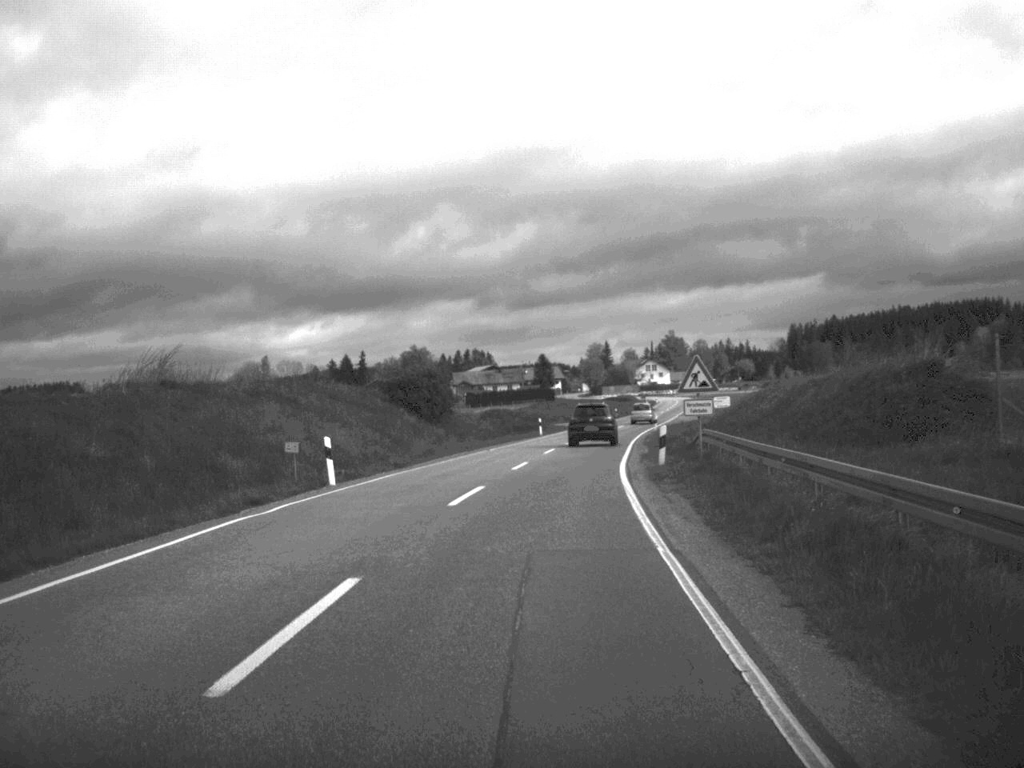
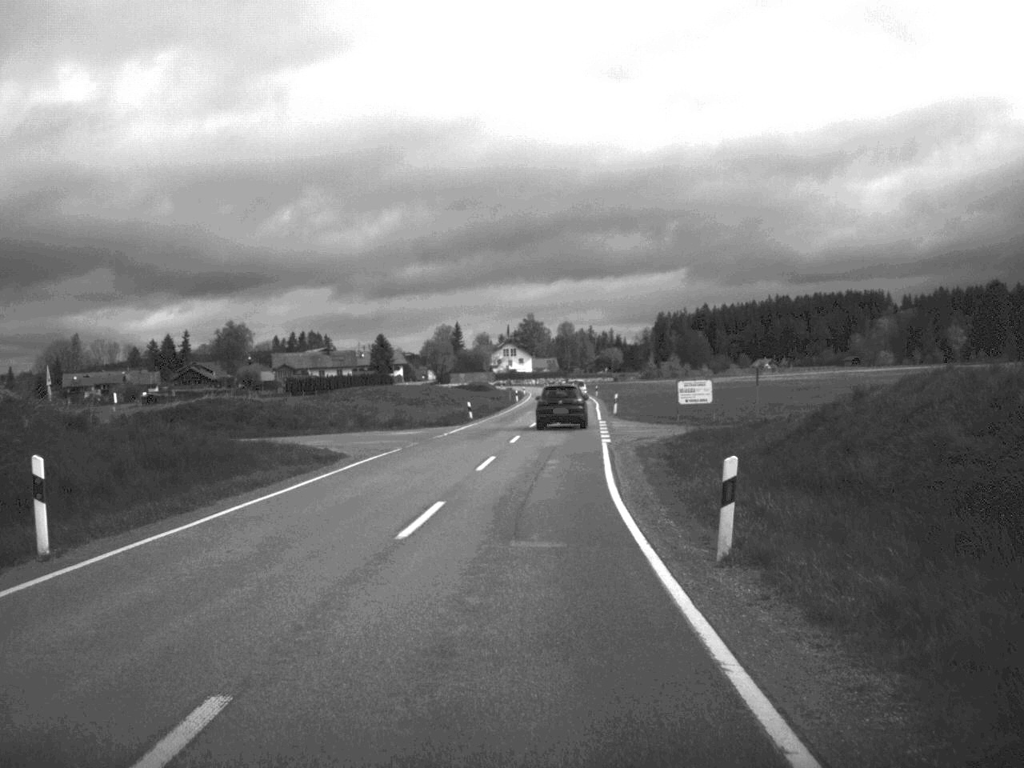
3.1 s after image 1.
(+4.0, +62.7) m; +7°
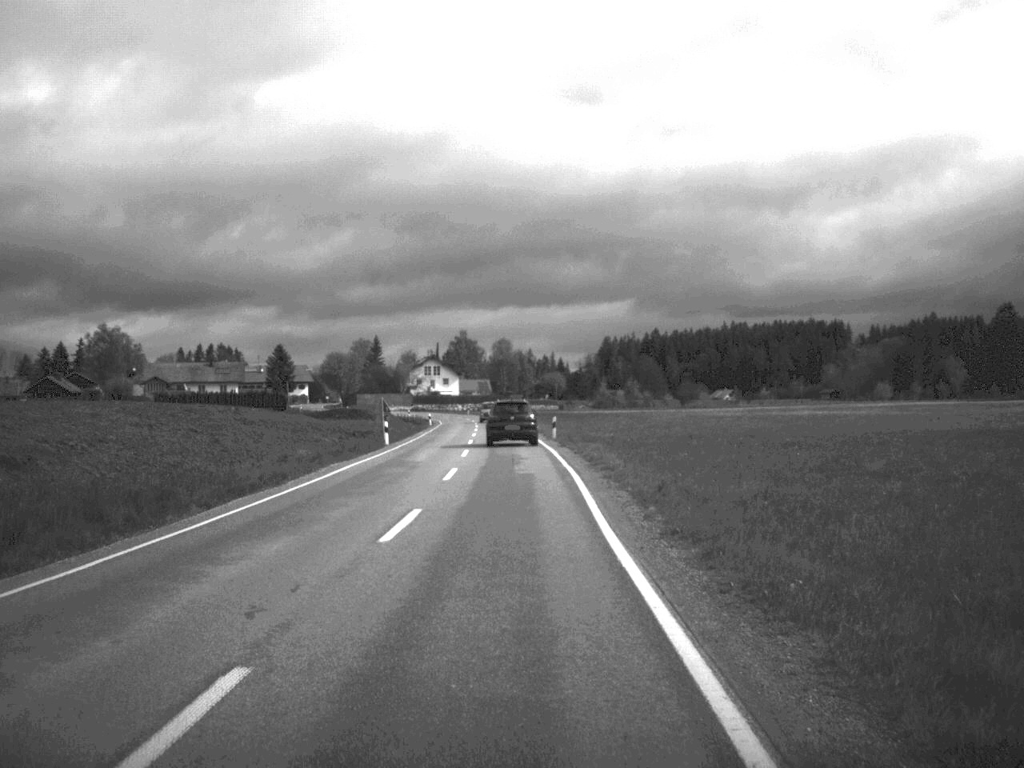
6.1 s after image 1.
(+2.1, +58.0) m; +3°
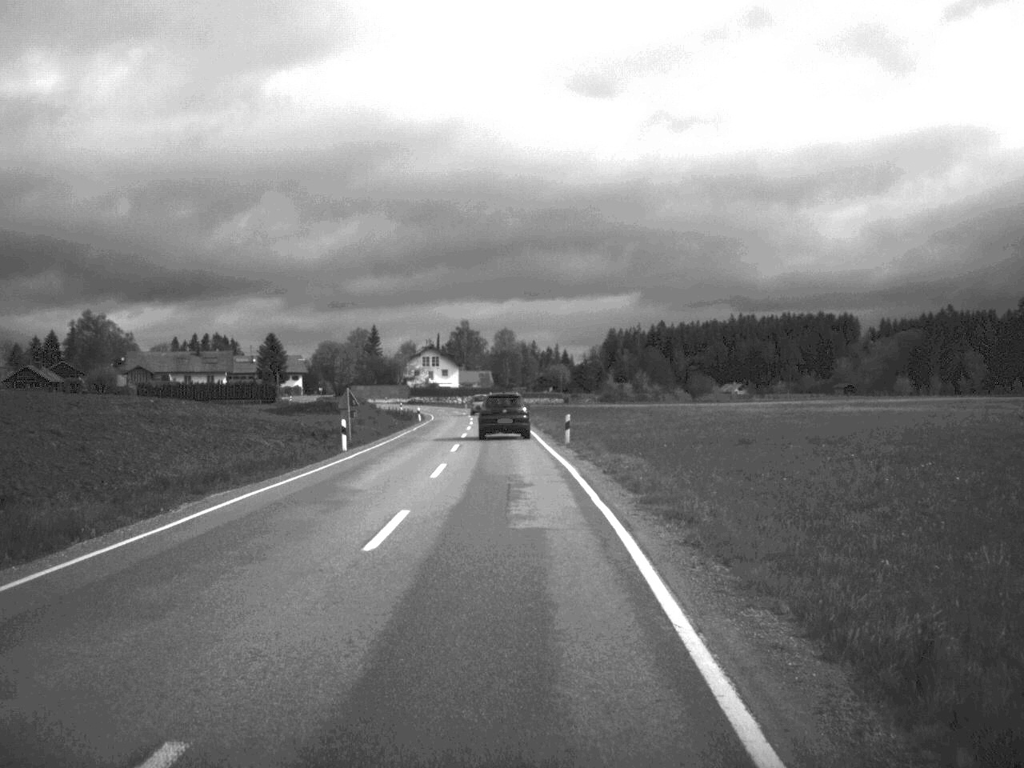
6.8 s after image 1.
(0.0, +13.2) m; 0°
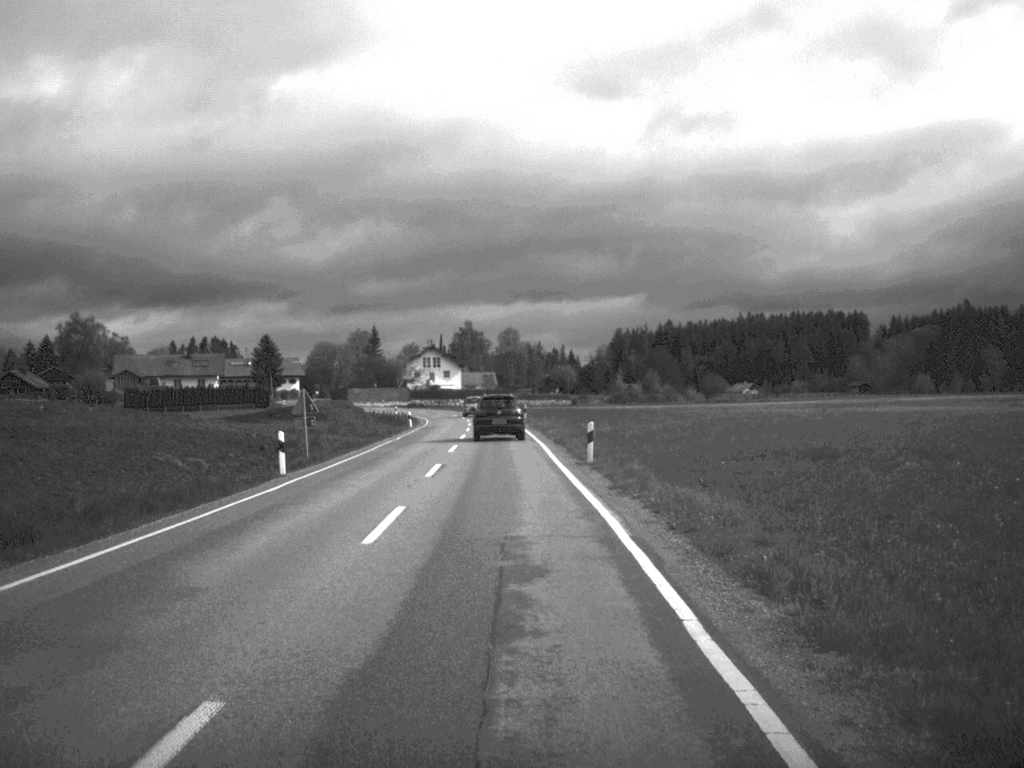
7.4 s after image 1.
(0.0, +11.0) m; 0°
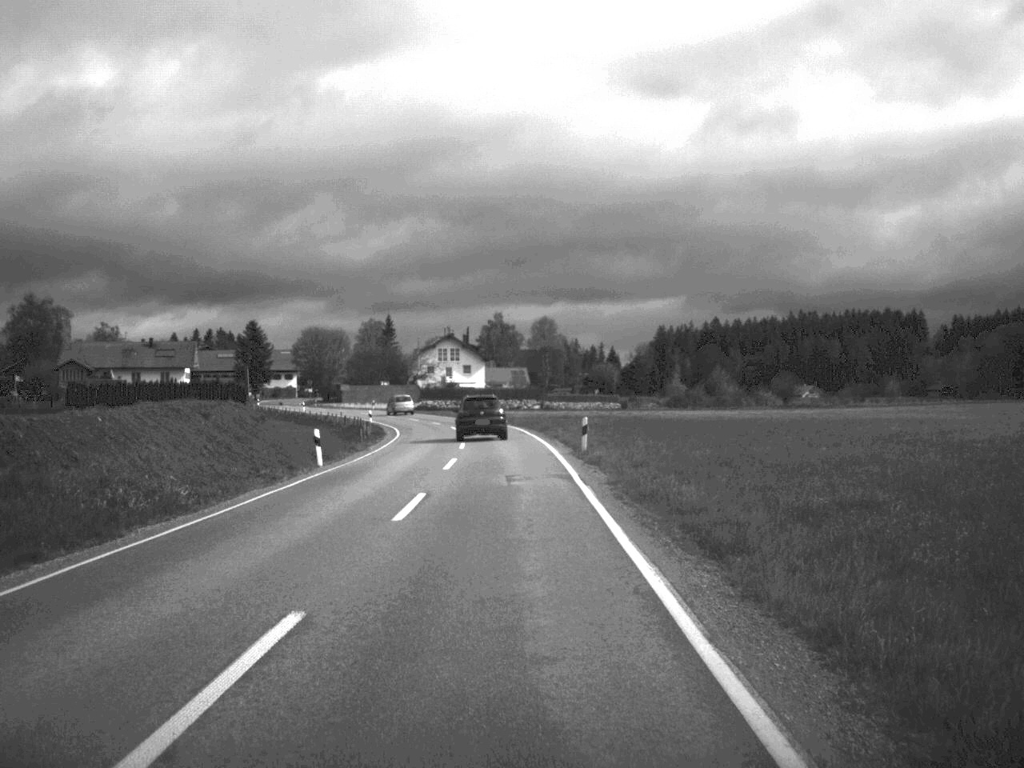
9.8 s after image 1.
(-0.7, +44.1) m; -2°
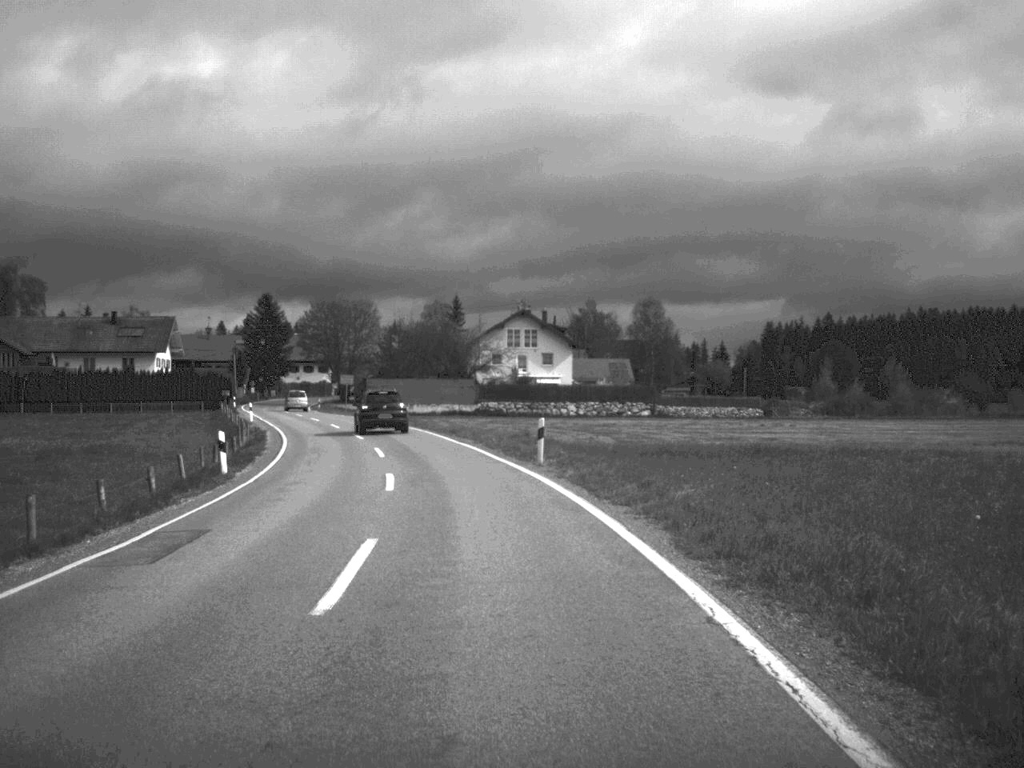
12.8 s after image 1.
(-1.3, +53.9) m; -4°
